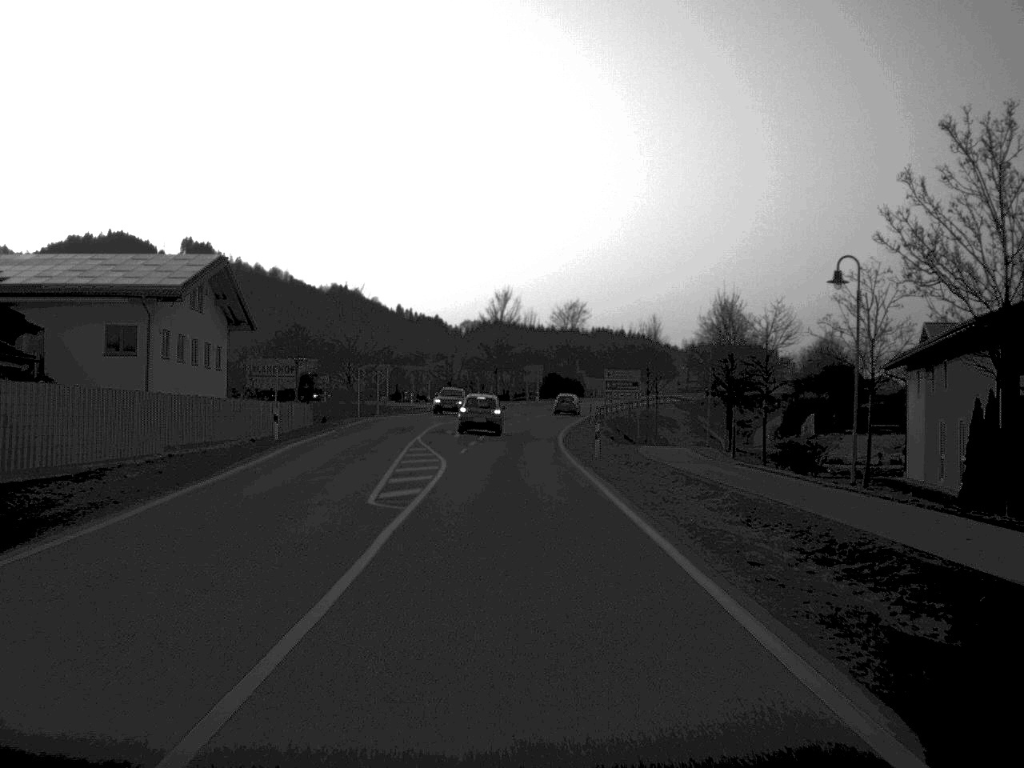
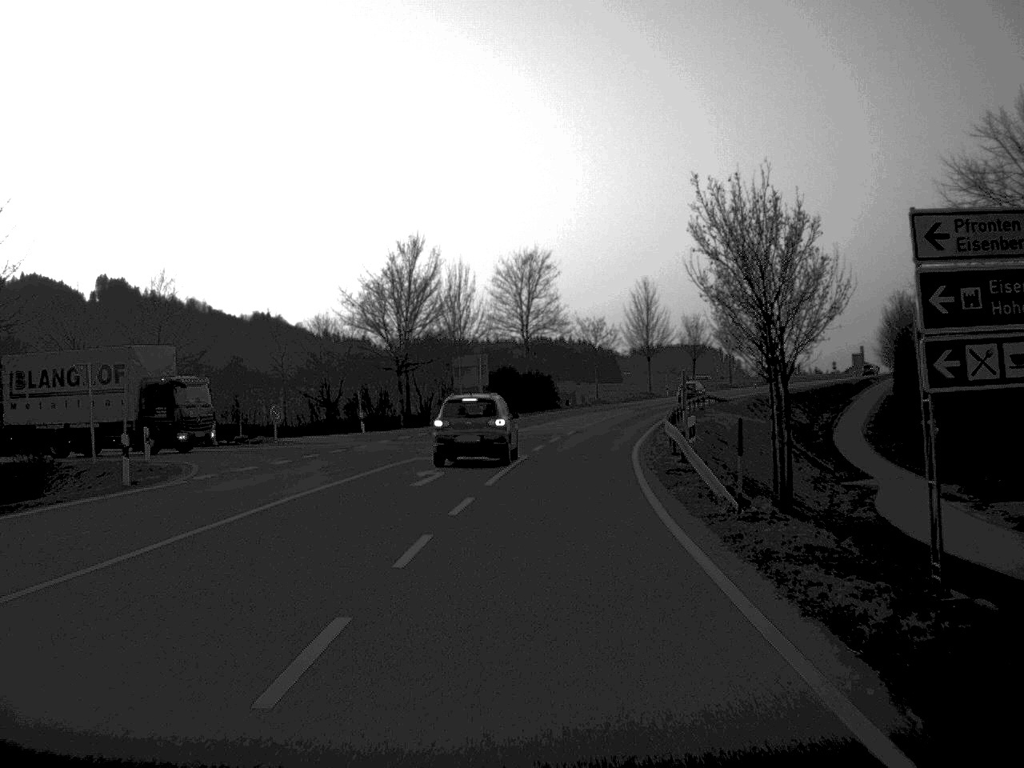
(+0.3, +60.9) m; +3°
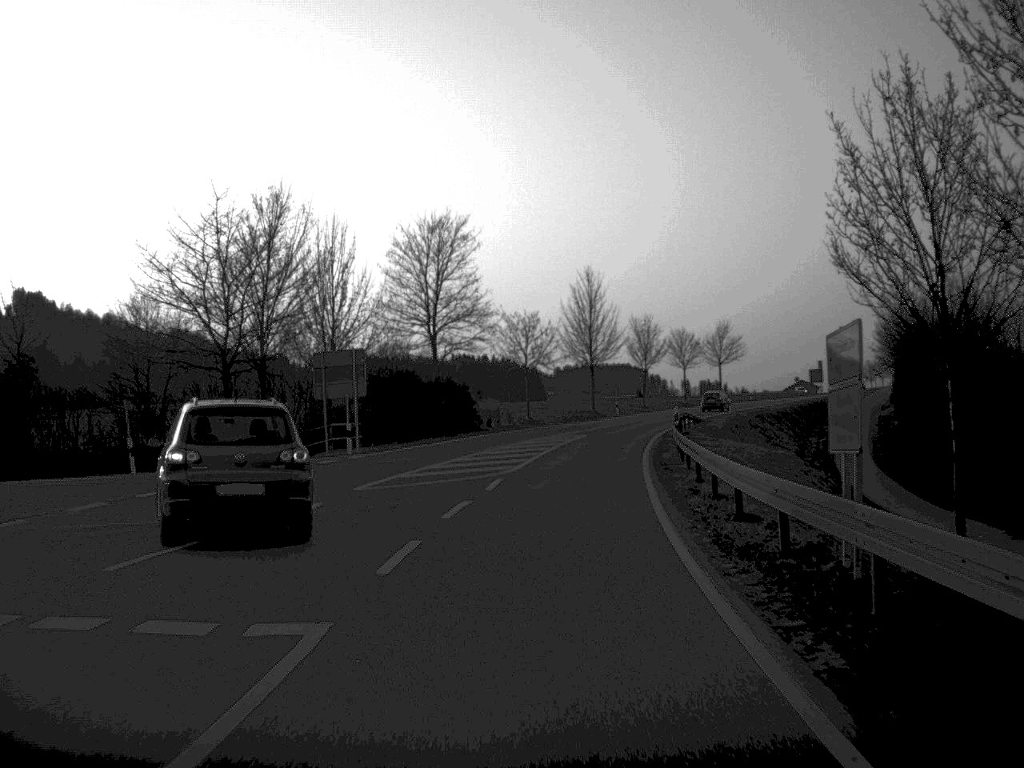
(+0.8, +24.8) m; +4°
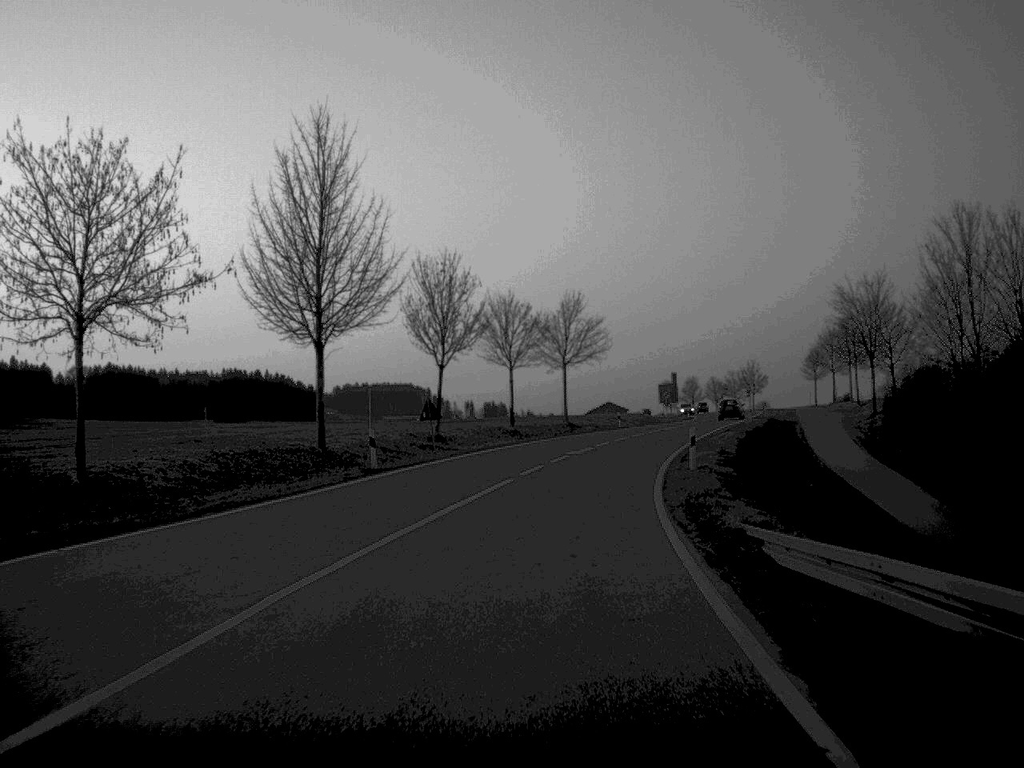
(+4.7, +56.9) m; +10°
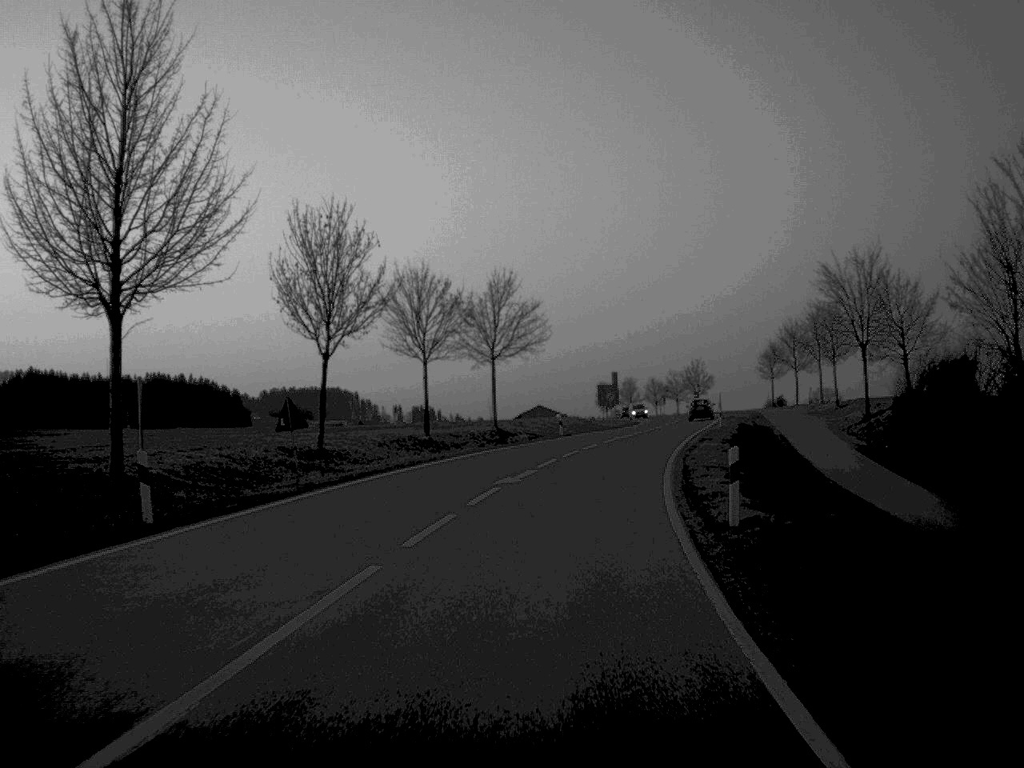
(+0.4, +14.7) m; +3°
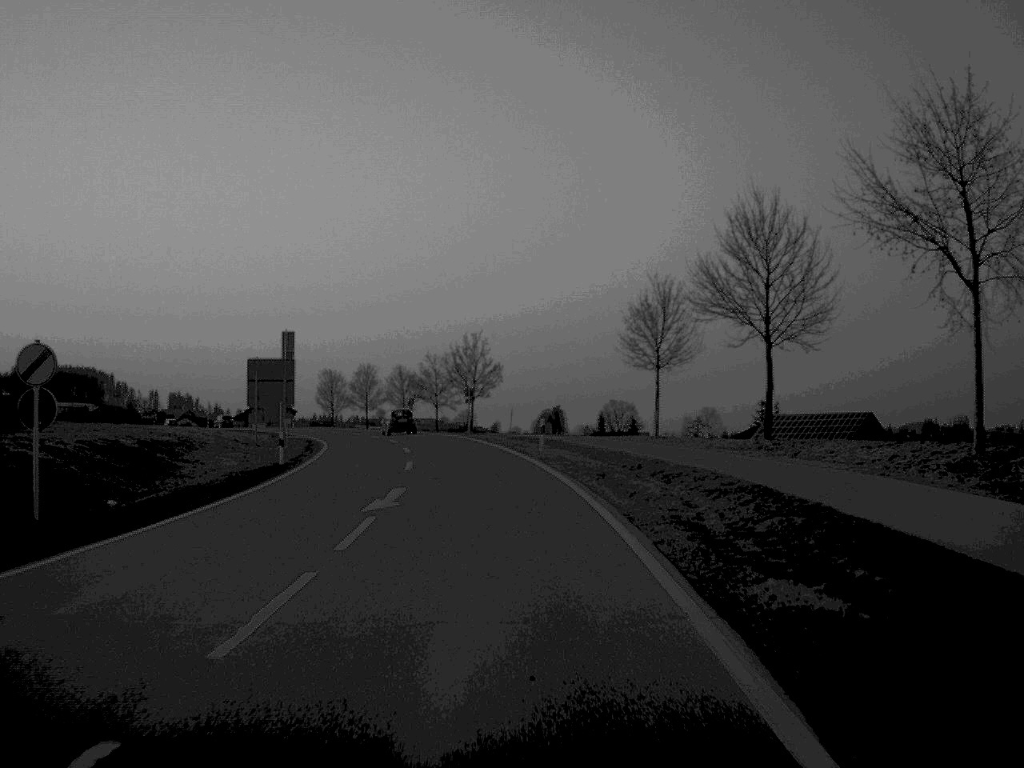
(+9.8, +76.1) m; +10°
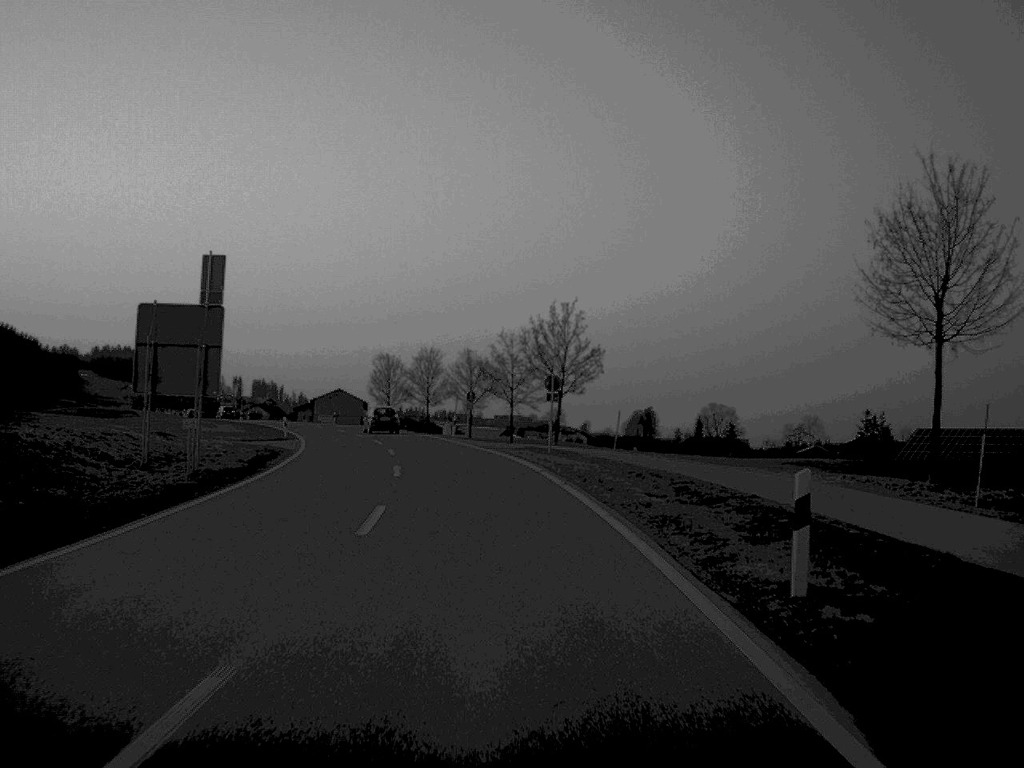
(-0.9, +28.4) m; -4°
